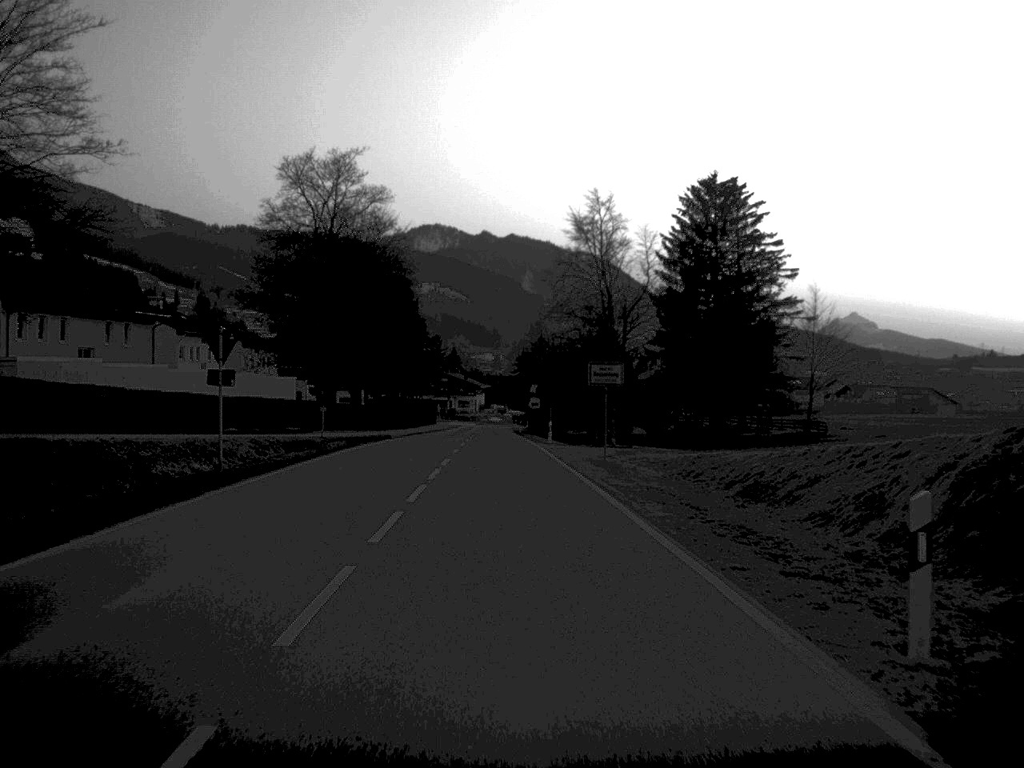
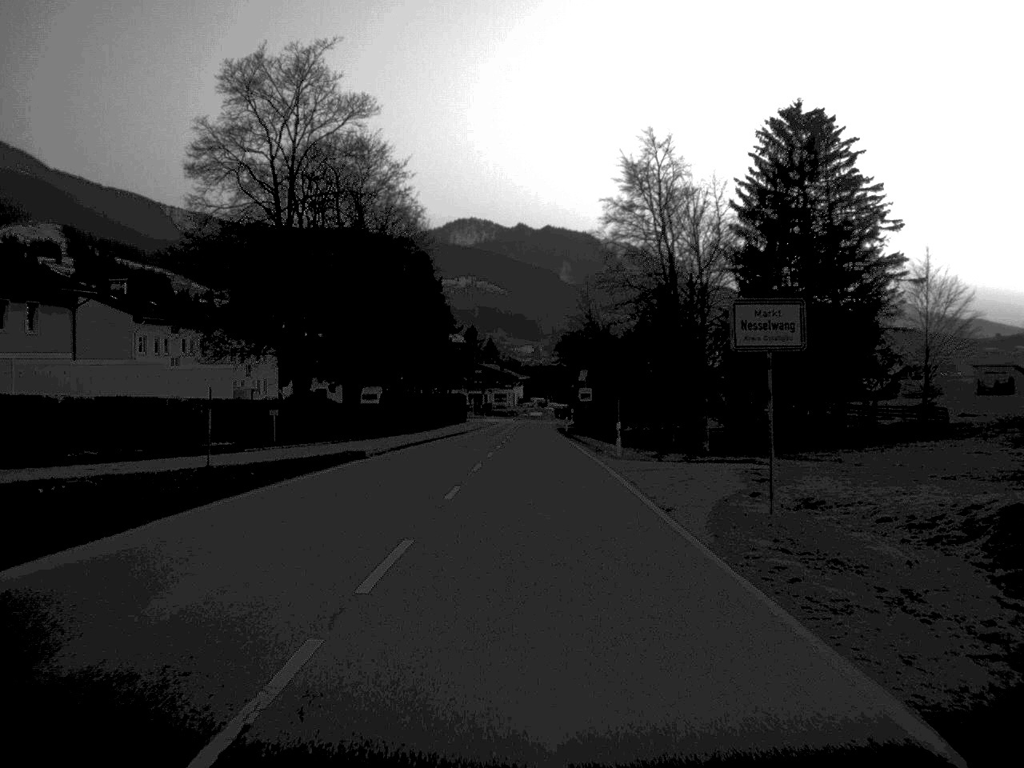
(-0.3, +21.4) m; -2°
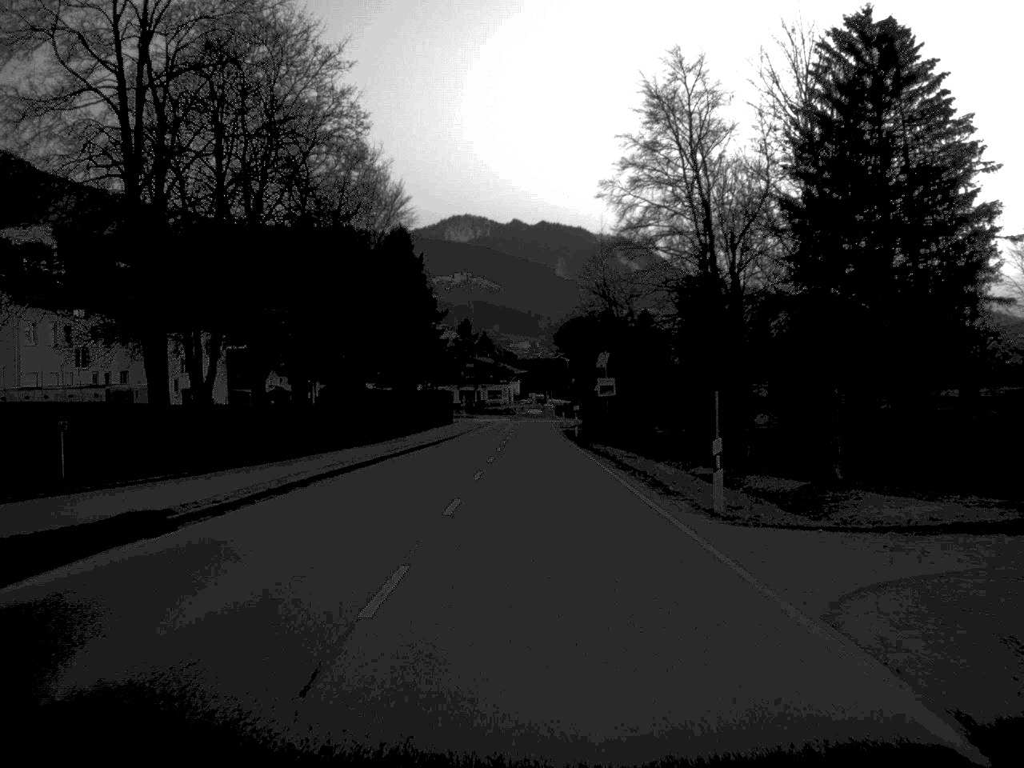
(0.0, +19.8) m; 0°
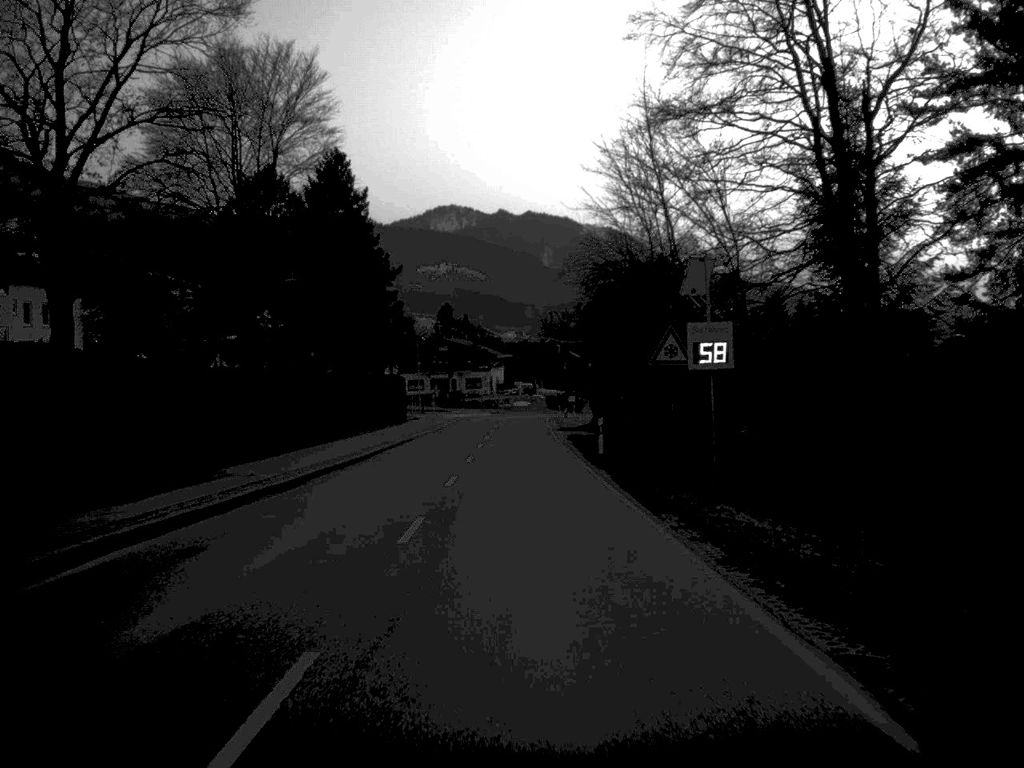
(+0.2, +30.9) m; +1°
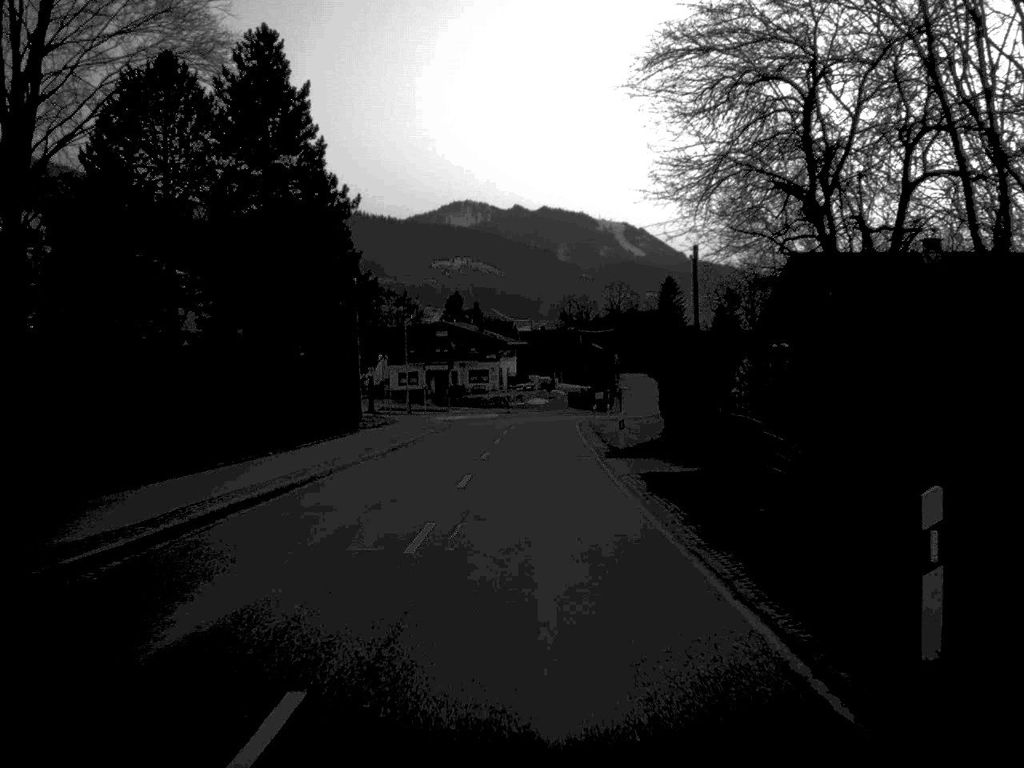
(-0.2, +27.7) m; -1°
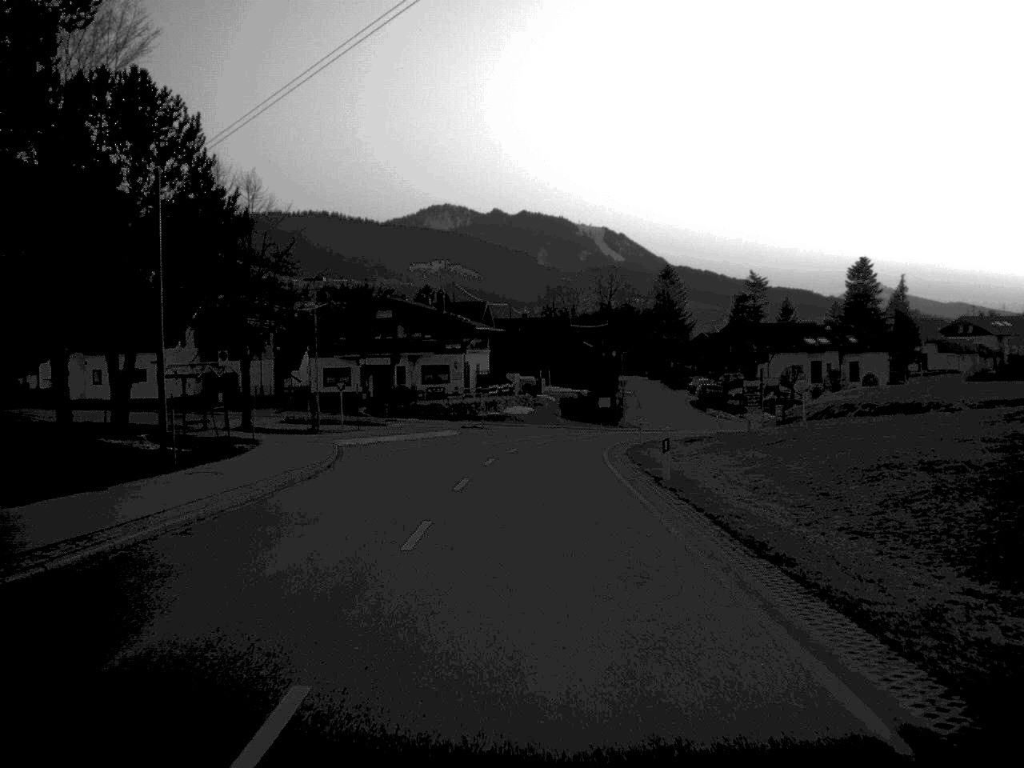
(+0.2, +35.5) m; +1°
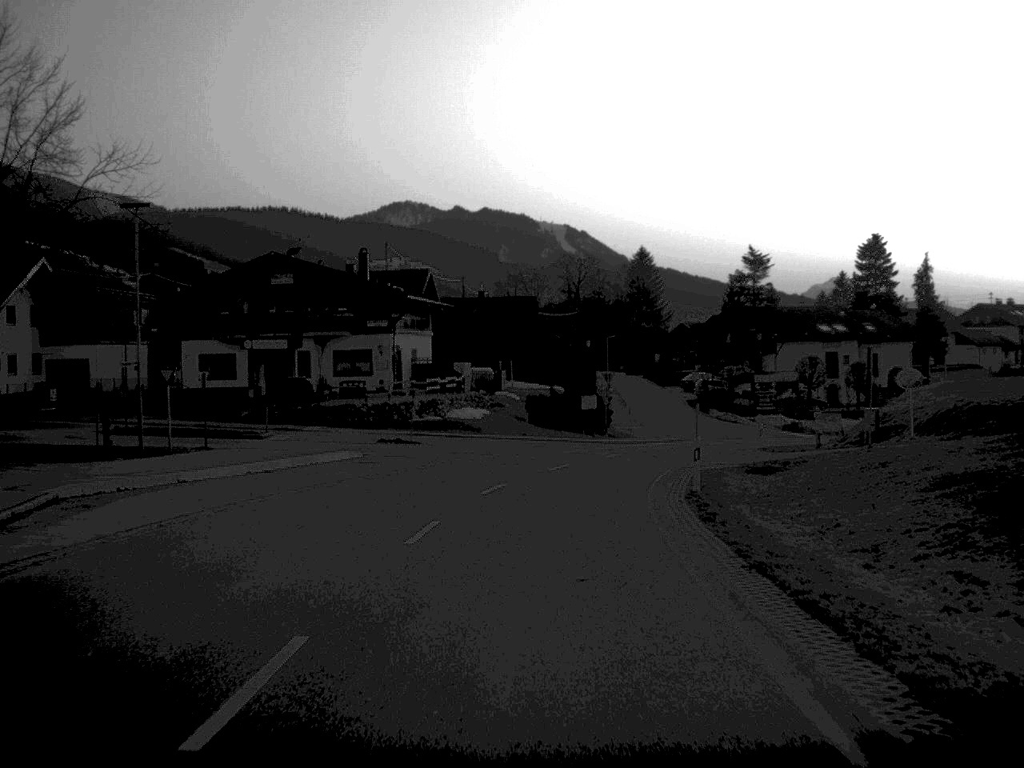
(+0.3, +24.7) m; +2°
